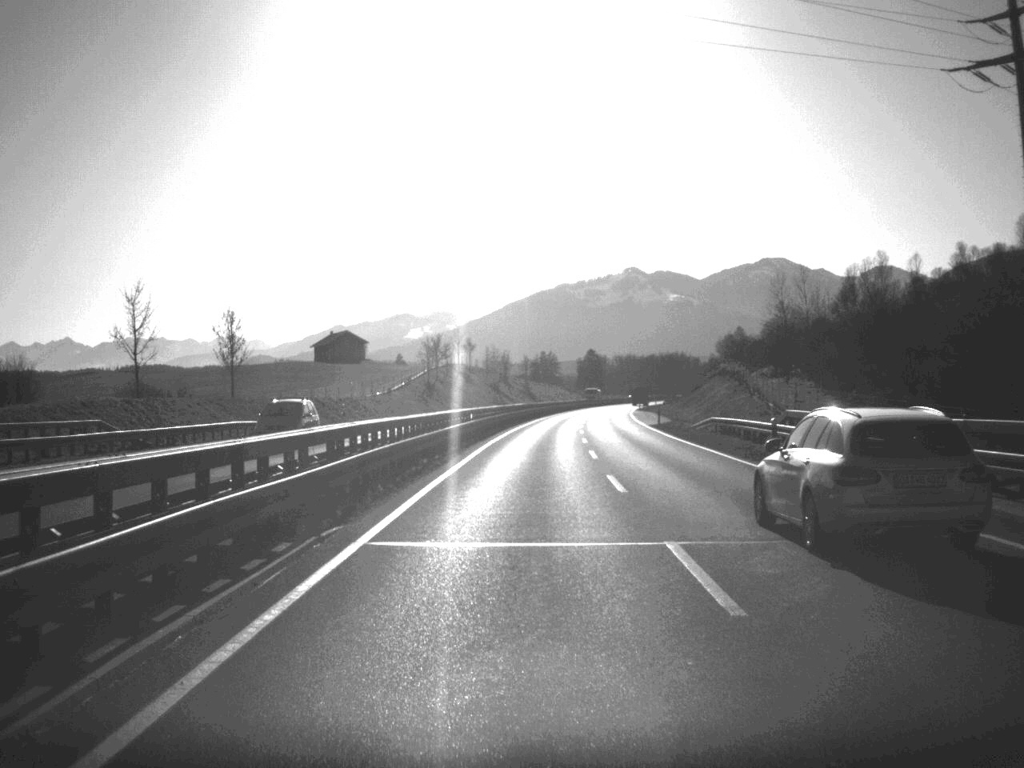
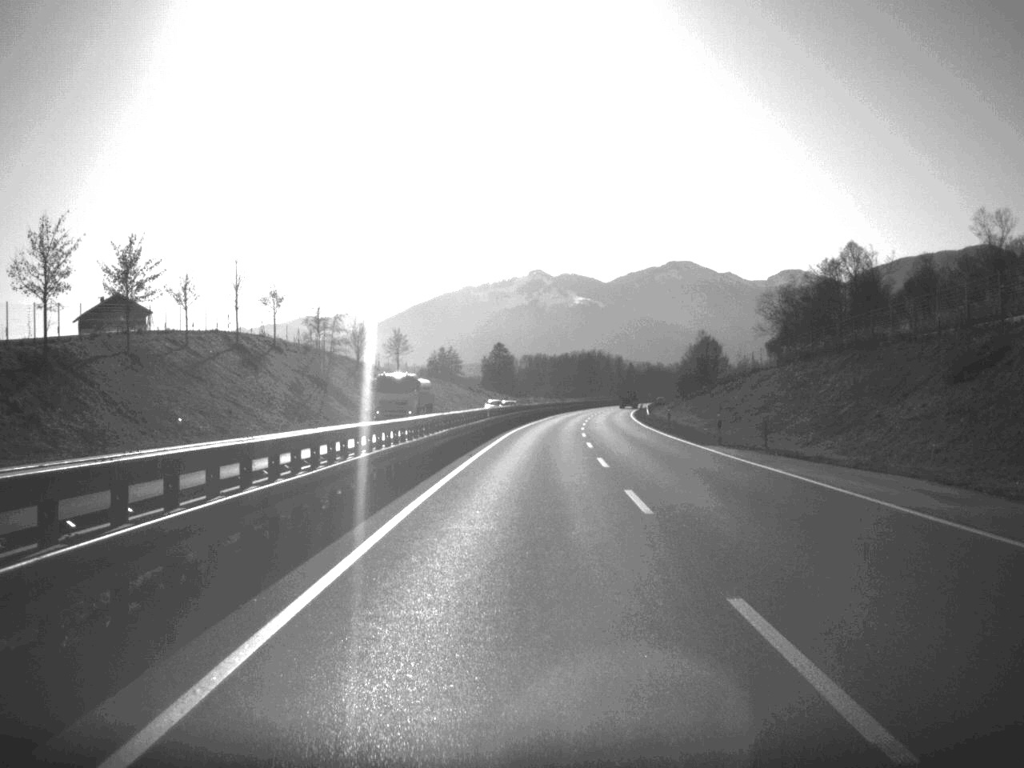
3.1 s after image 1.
(+4.0, +110.9) m; +4°
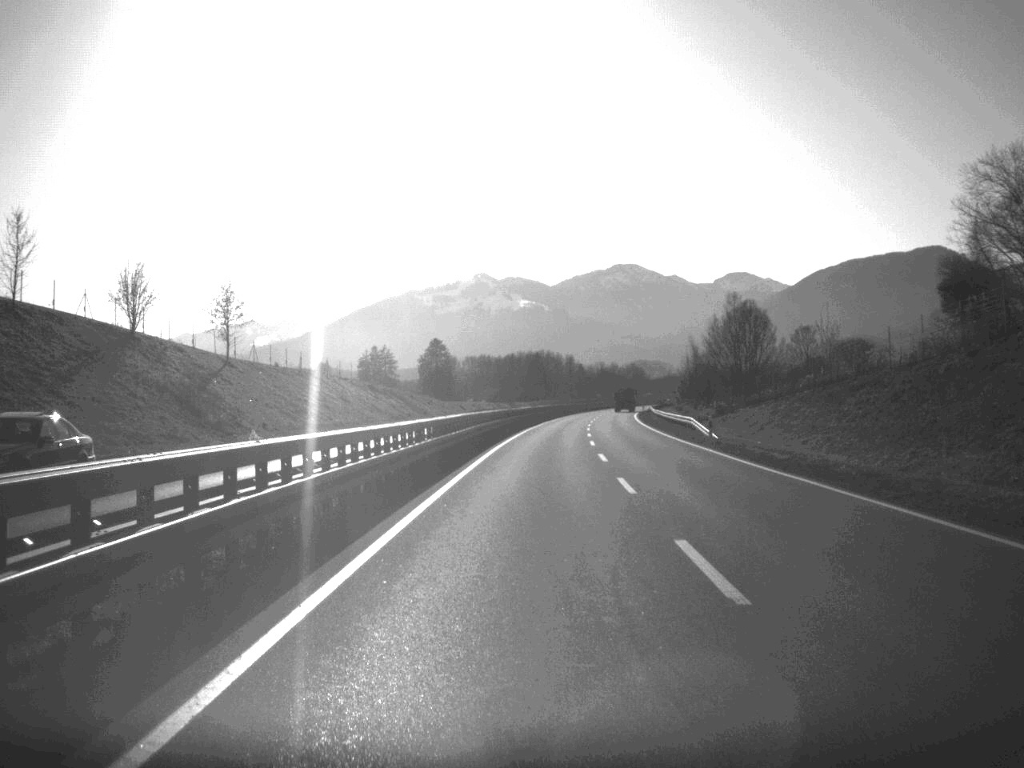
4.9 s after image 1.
(+1.5, +67.2) m; +2°
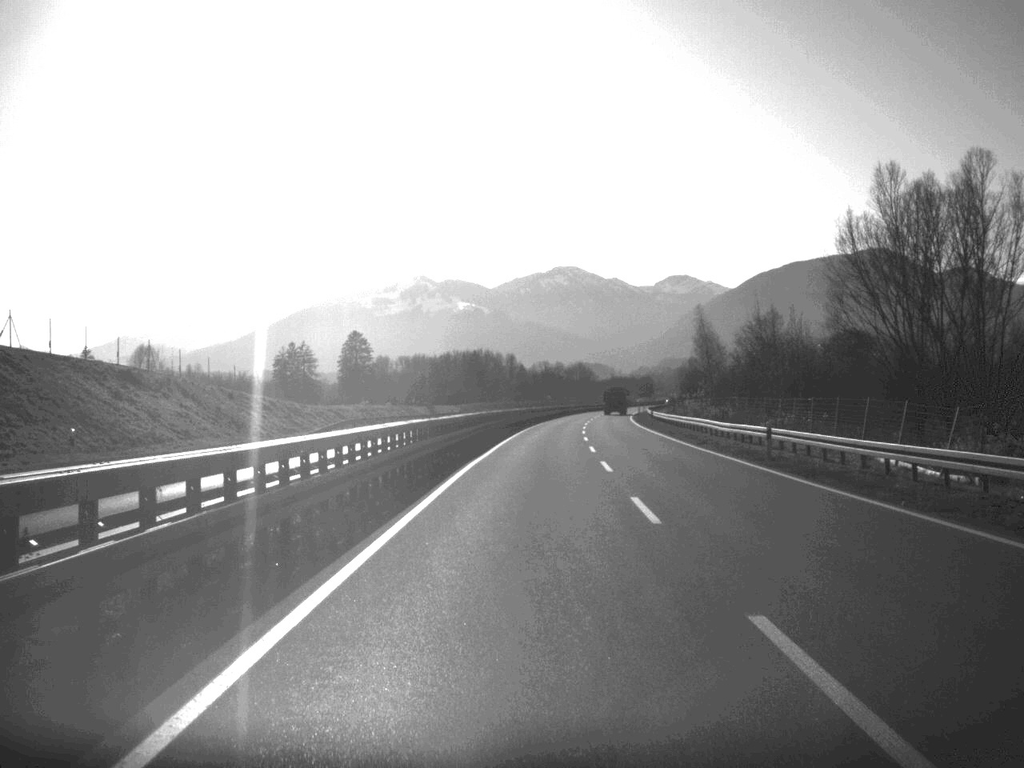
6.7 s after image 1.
(+1.5, +64.7) m; +3°
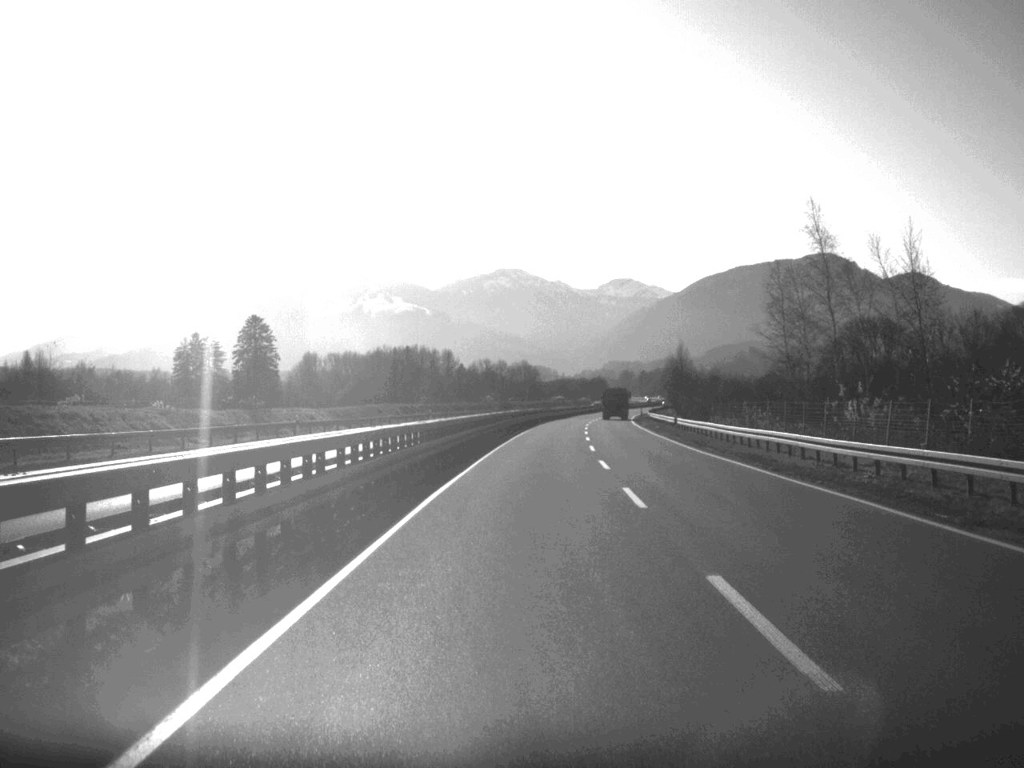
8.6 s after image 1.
(+1.5, +69.2) m; +3°
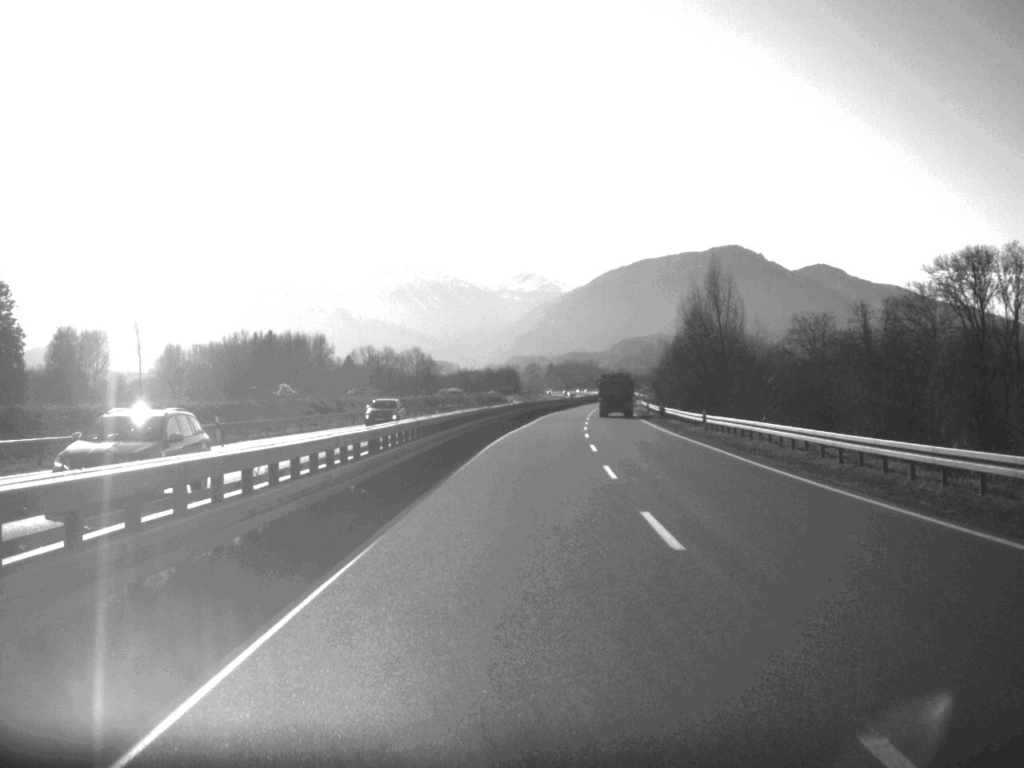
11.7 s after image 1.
(+4.3, +112.5) m; +4°
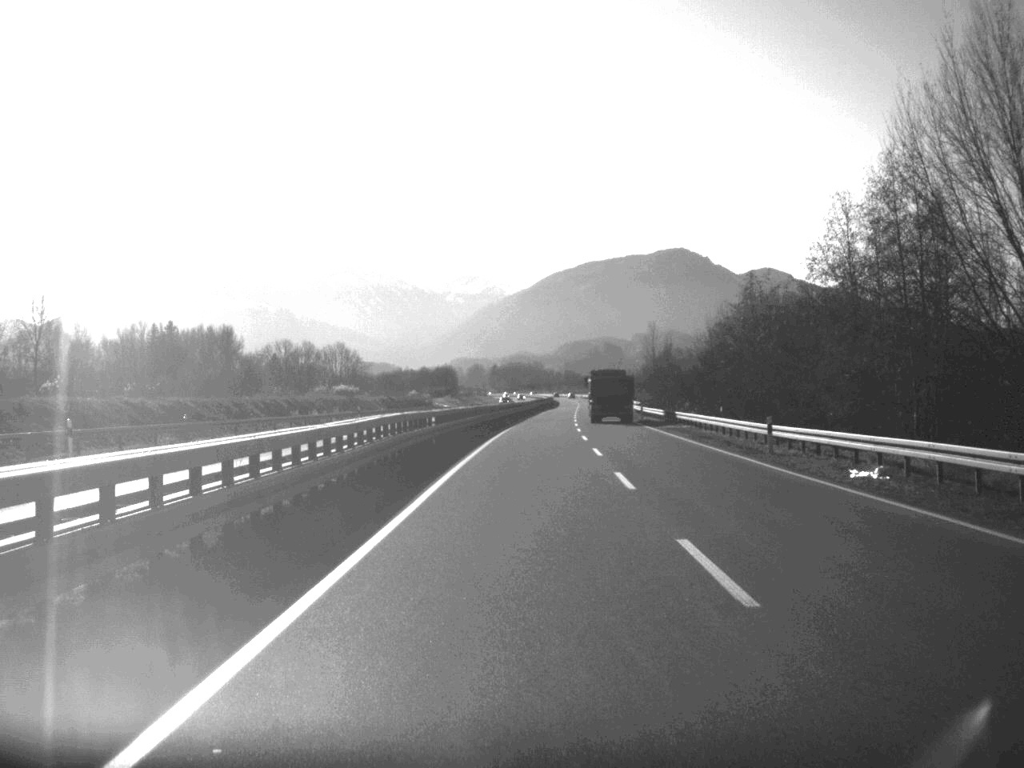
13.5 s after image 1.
(+1.4, +63.4) m; +3°
